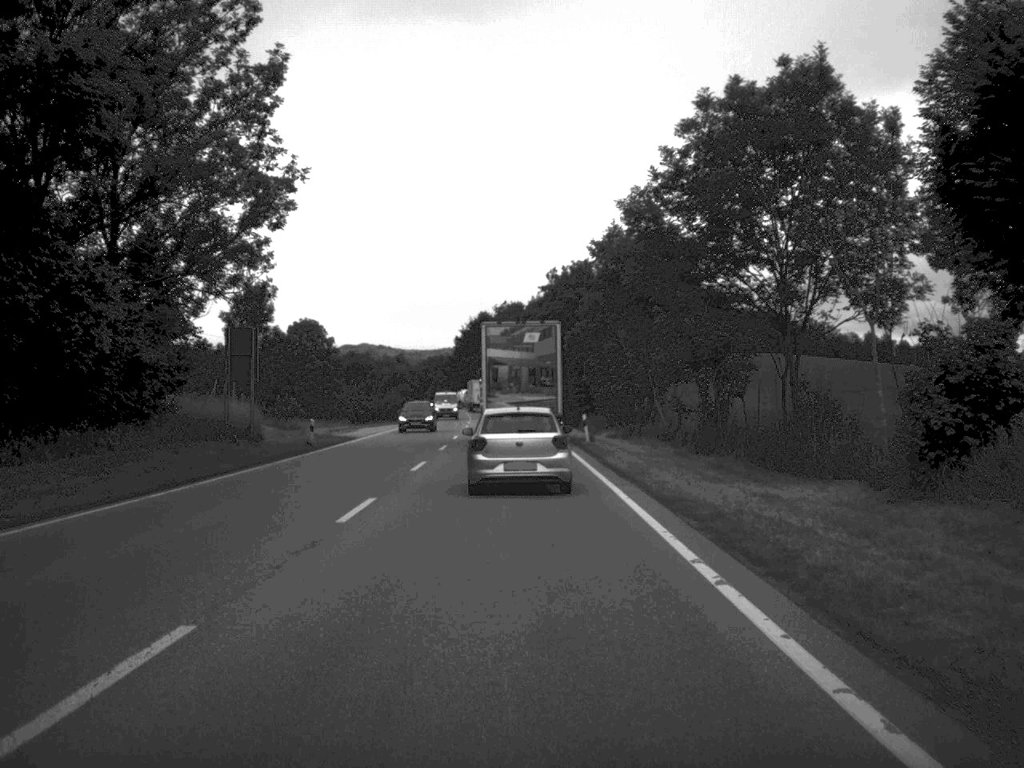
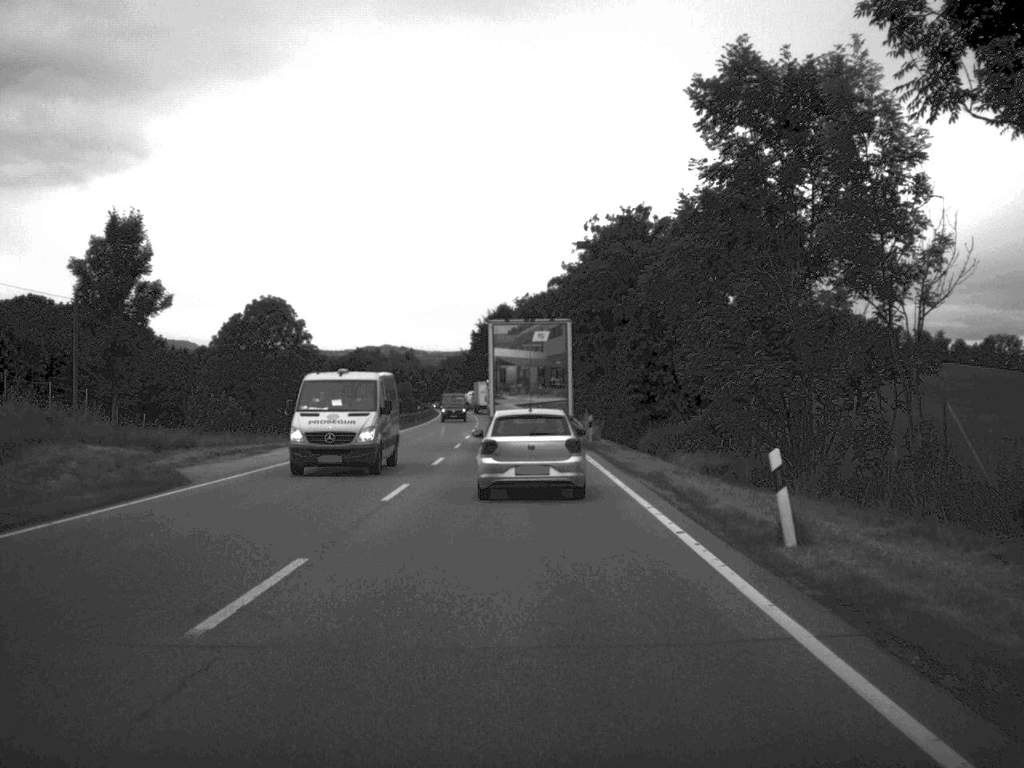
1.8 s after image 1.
(-0.3, +31.7) m; -1°
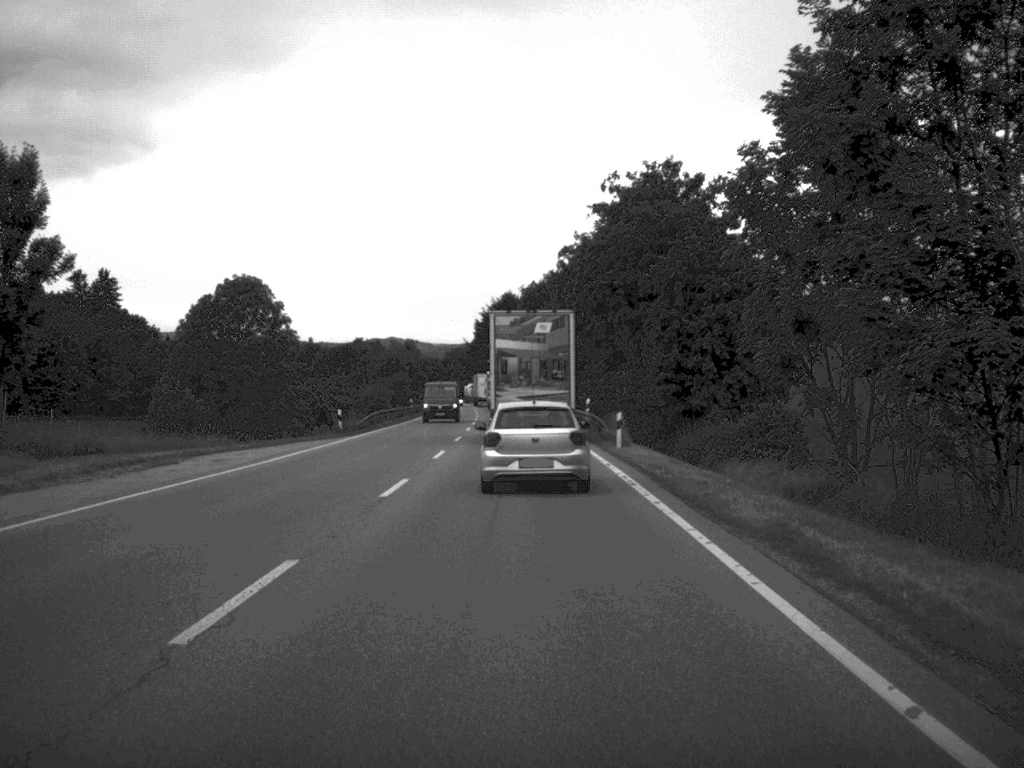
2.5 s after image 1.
(0.0, +12.3) m; 0°
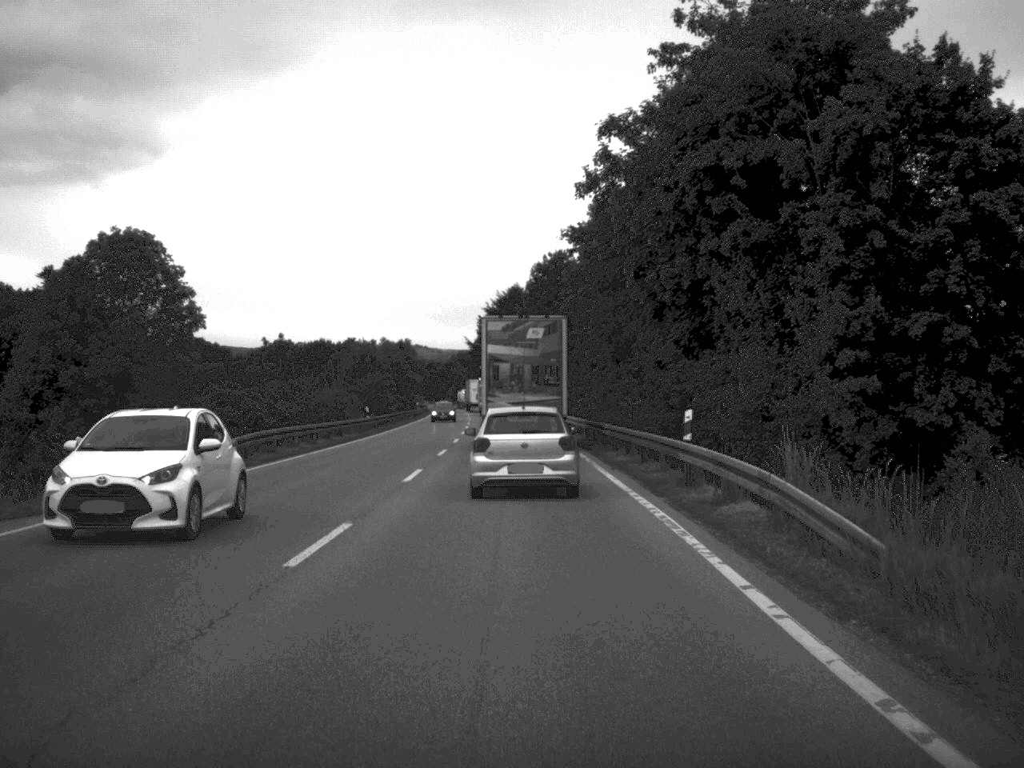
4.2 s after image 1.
(-0.1, +30.7) m; -1°
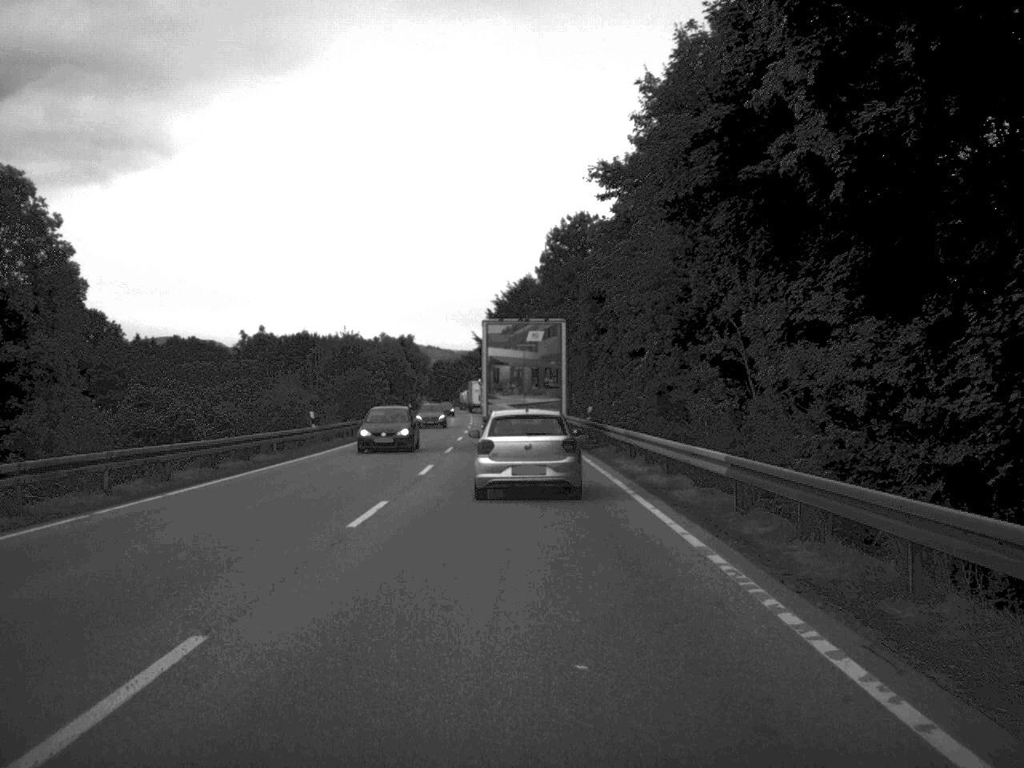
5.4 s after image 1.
(-0.1, +20.2) m; -1°
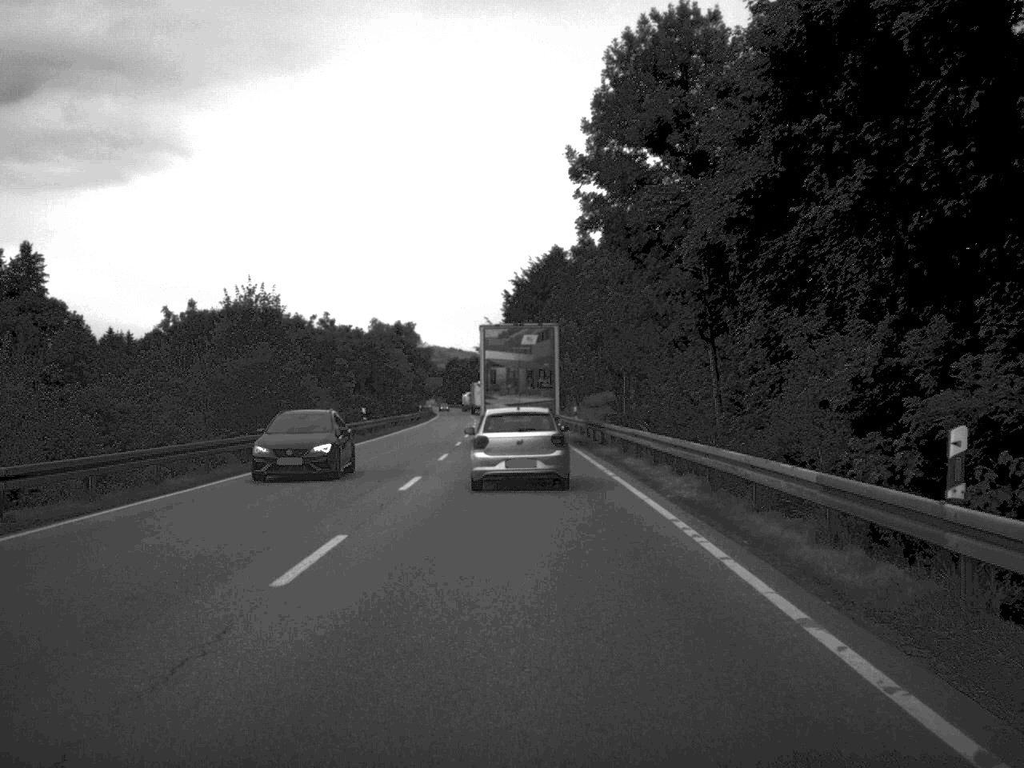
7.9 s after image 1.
(-0.4, +40.5) m; -1°
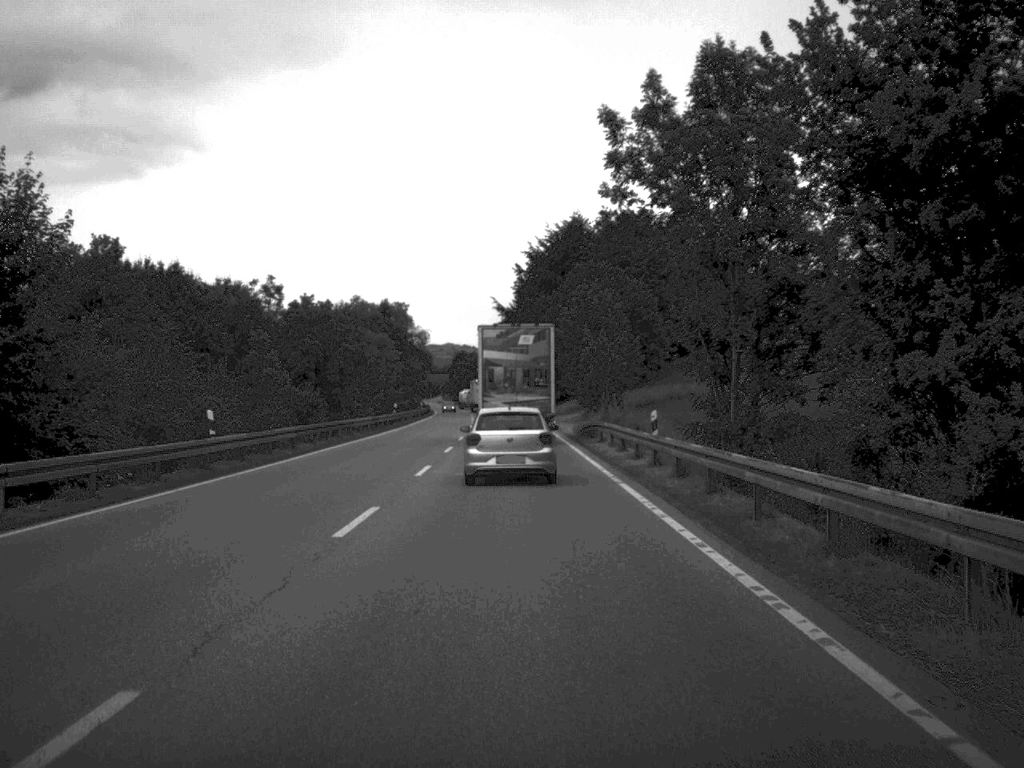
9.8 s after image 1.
(-0.2, +31.6) m; -1°
